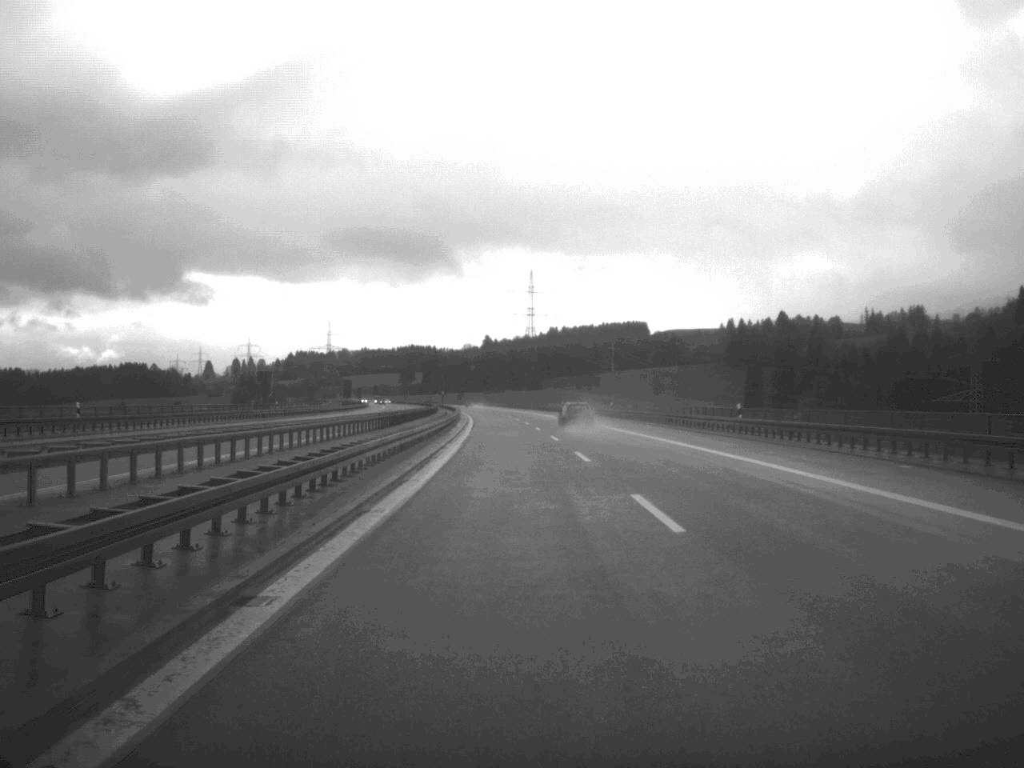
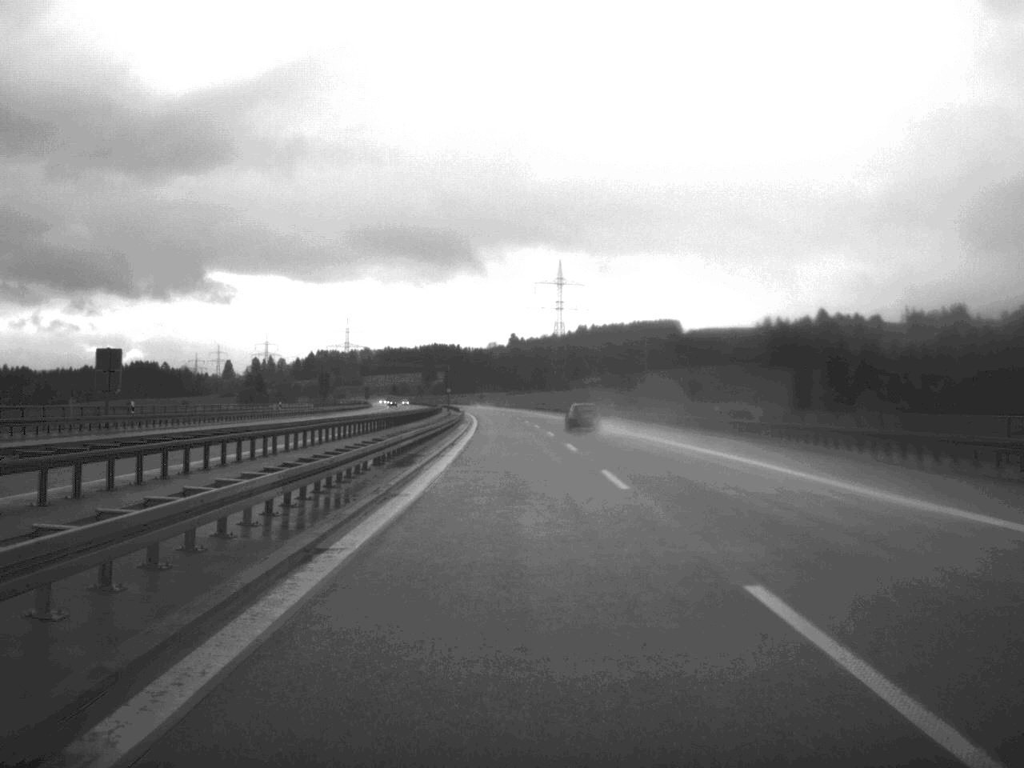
(-0.6, +44.8) m; -1°
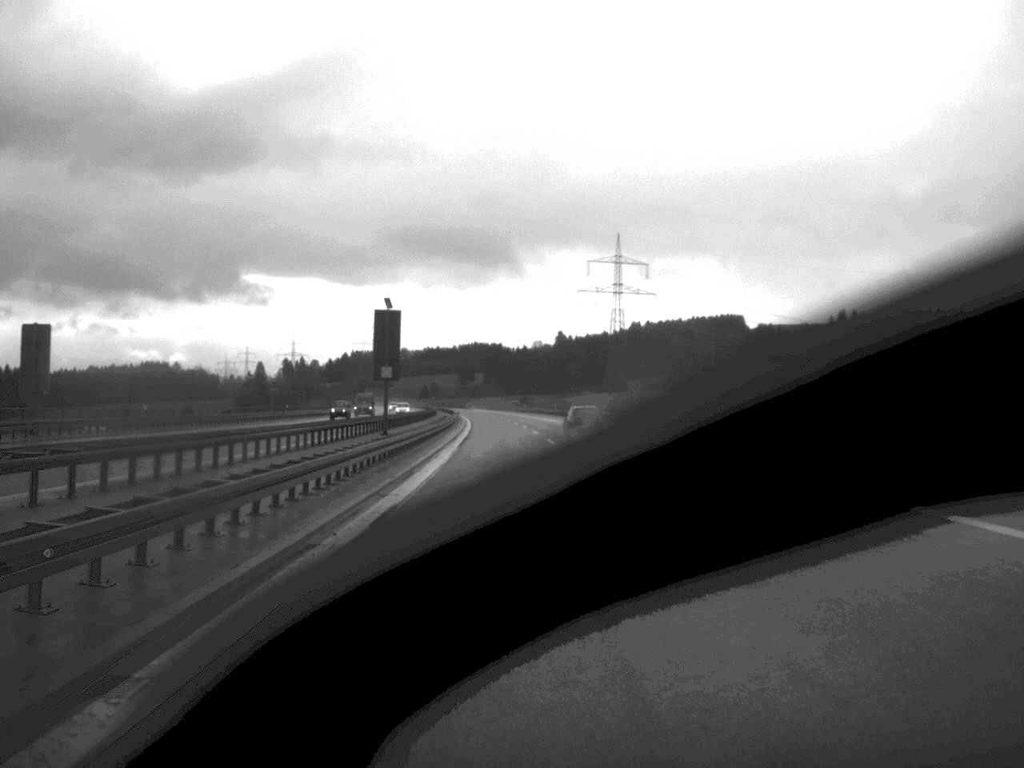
(-1.8, +95.8) m; -2°
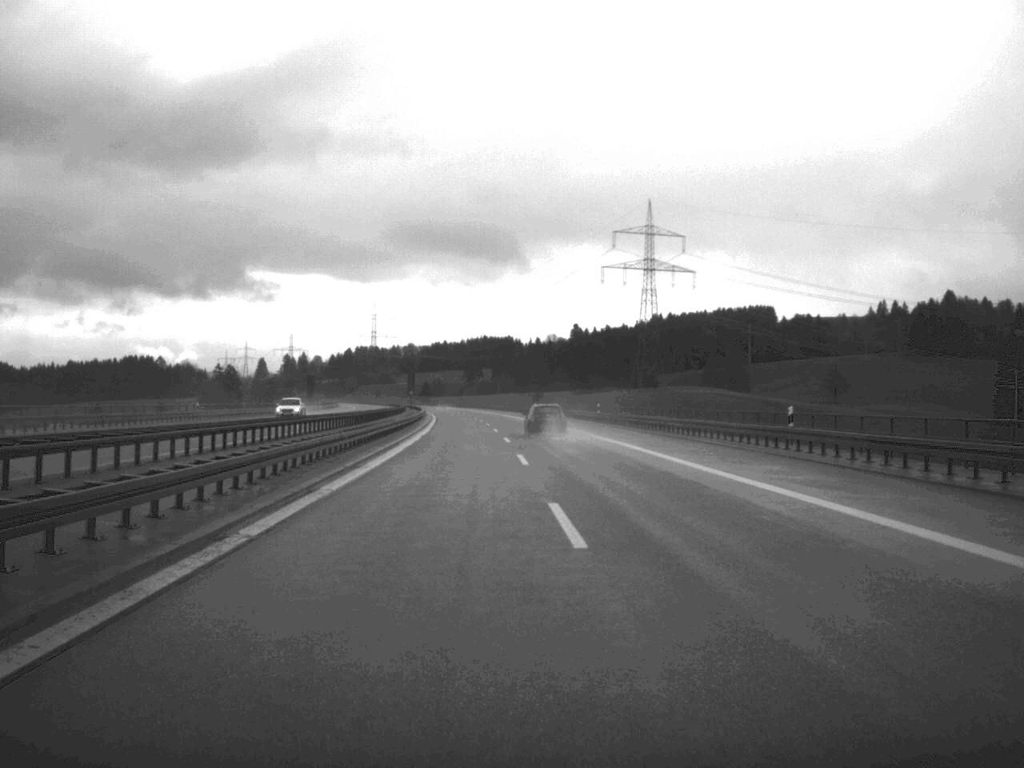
(-0.4, +71.9) m; -1°
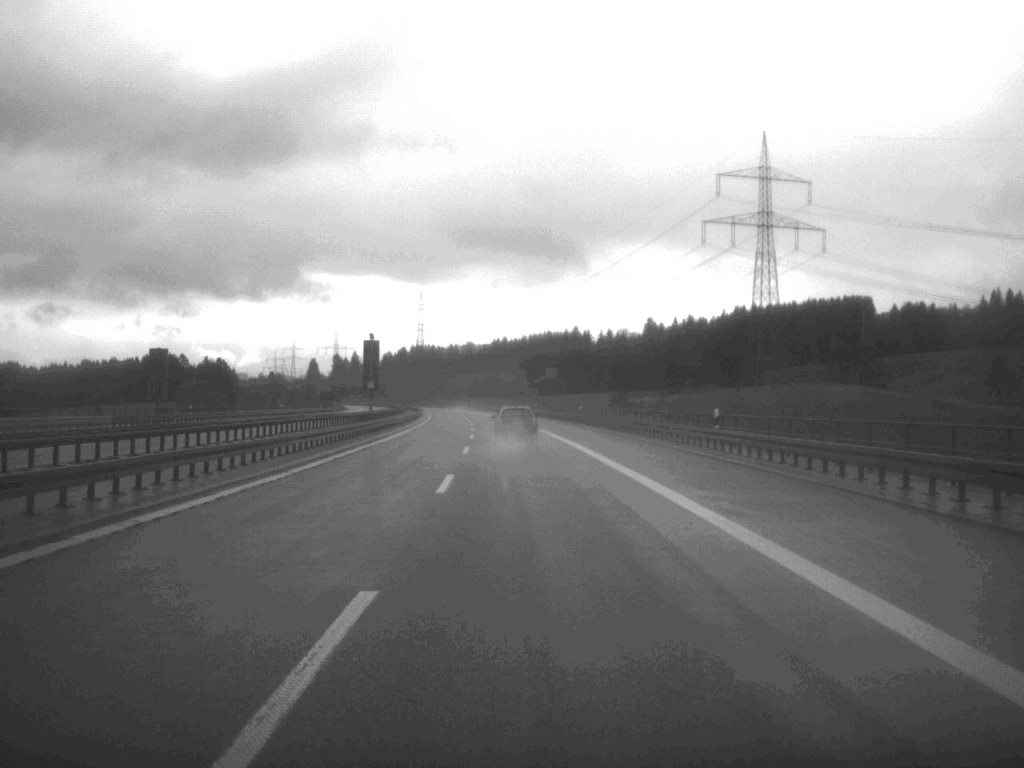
(-2.1, +97.0) m; -3°
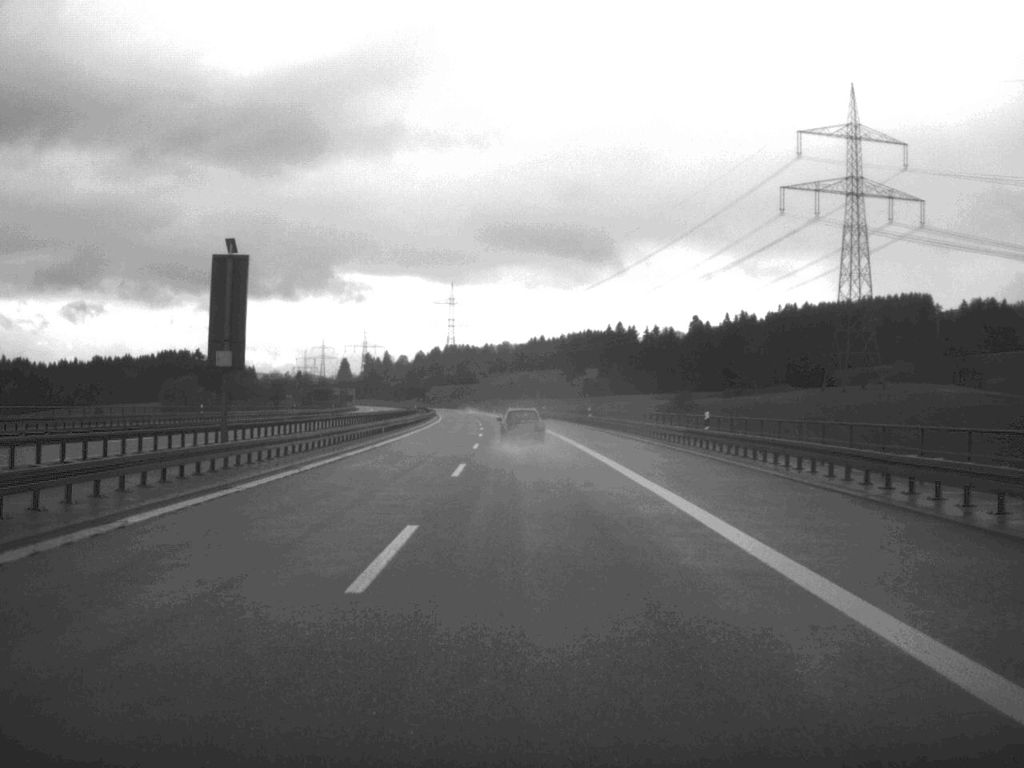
(-0.8, +47.2) m; -2°
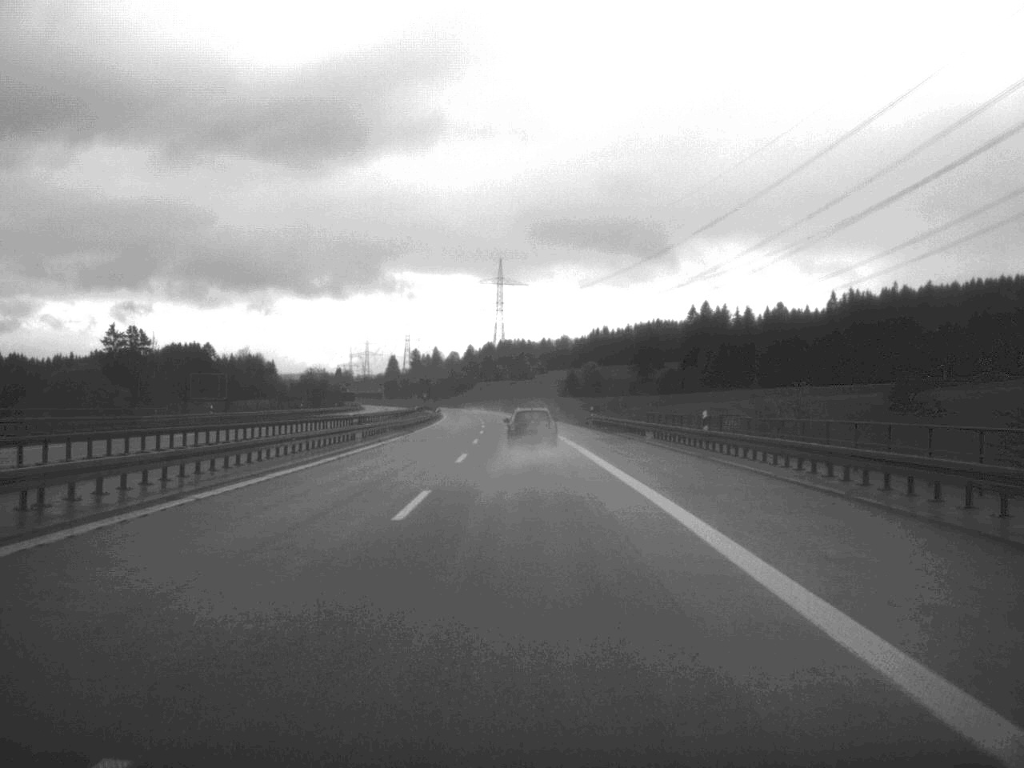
(-1.8, +99.3) m; -3°
